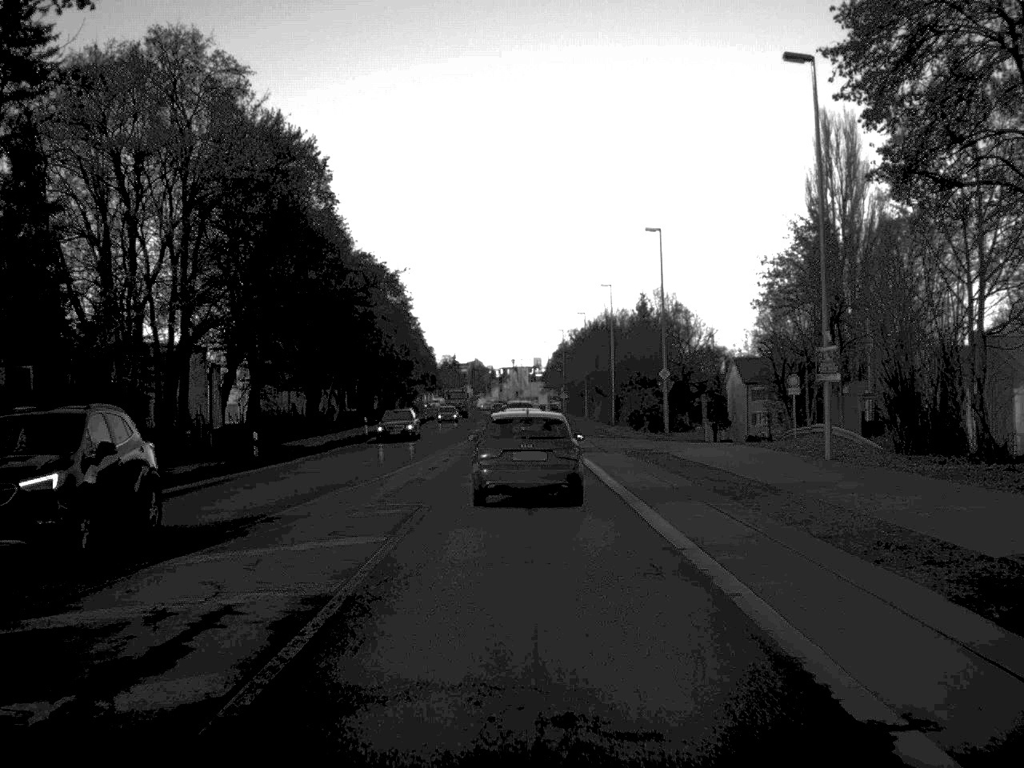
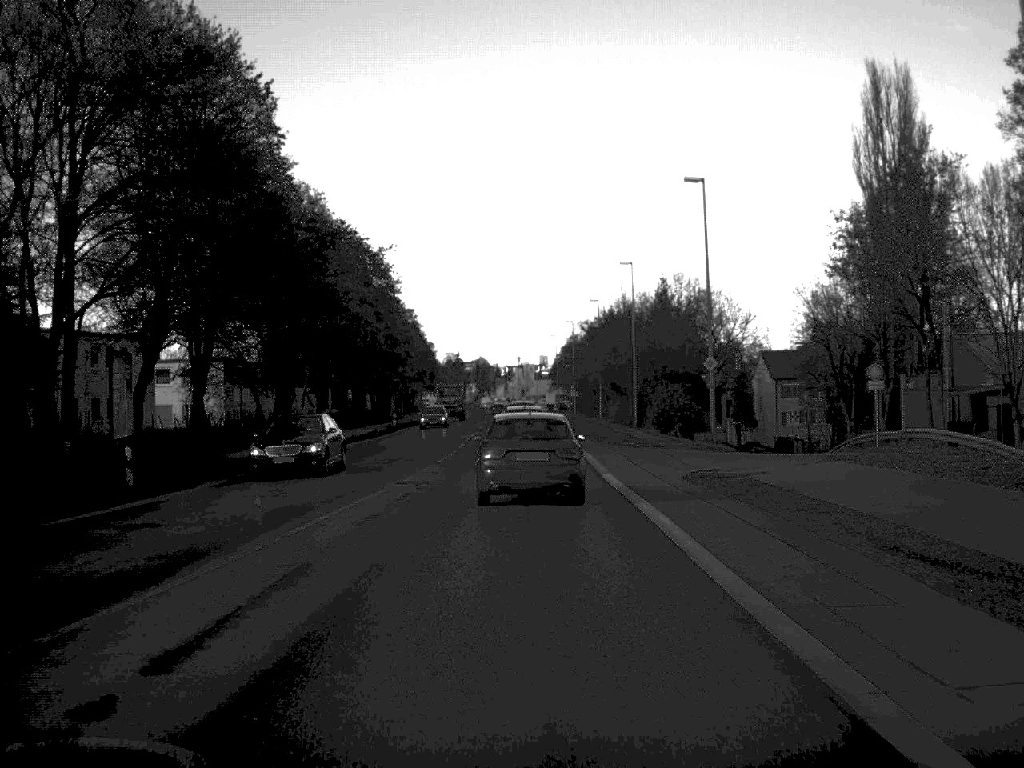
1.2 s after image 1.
(0.0, +13.8) m; 0°
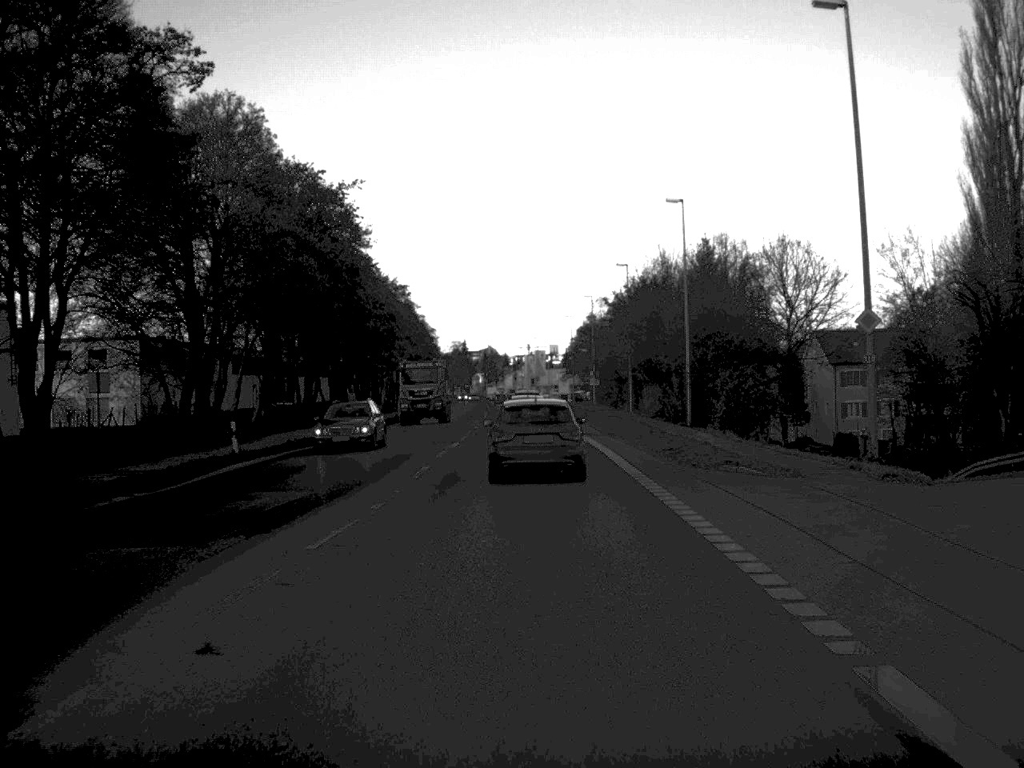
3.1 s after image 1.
(-0.1, +21.6) m; -1°
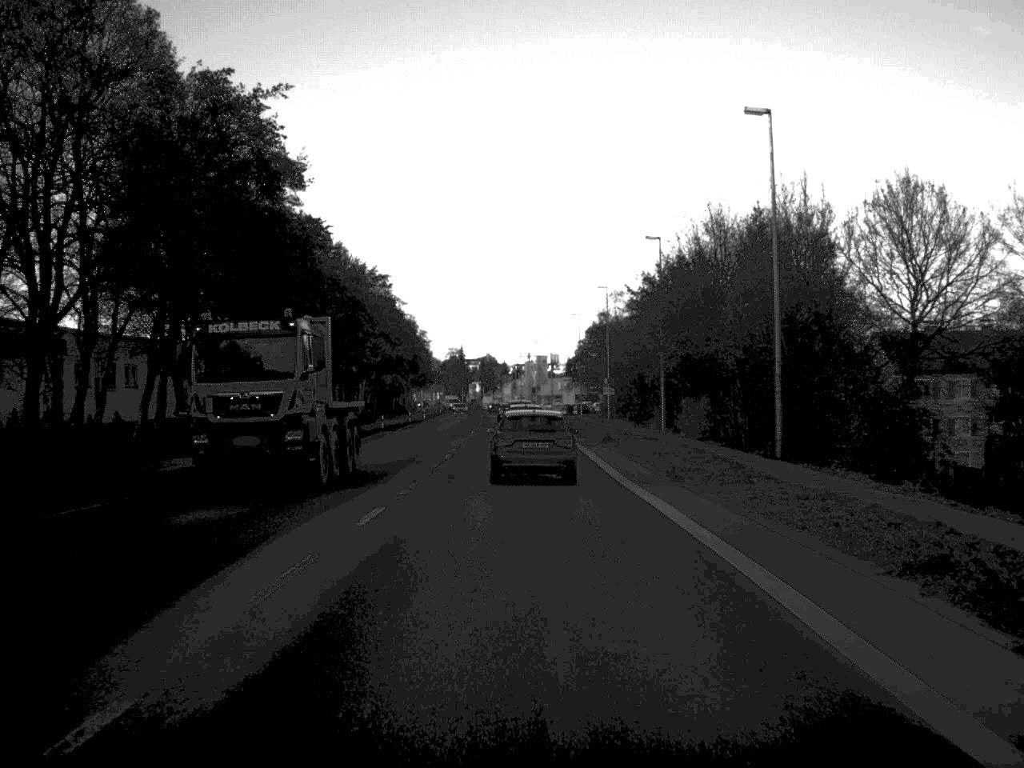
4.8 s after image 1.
(0.0, +20.4) m; 0°
